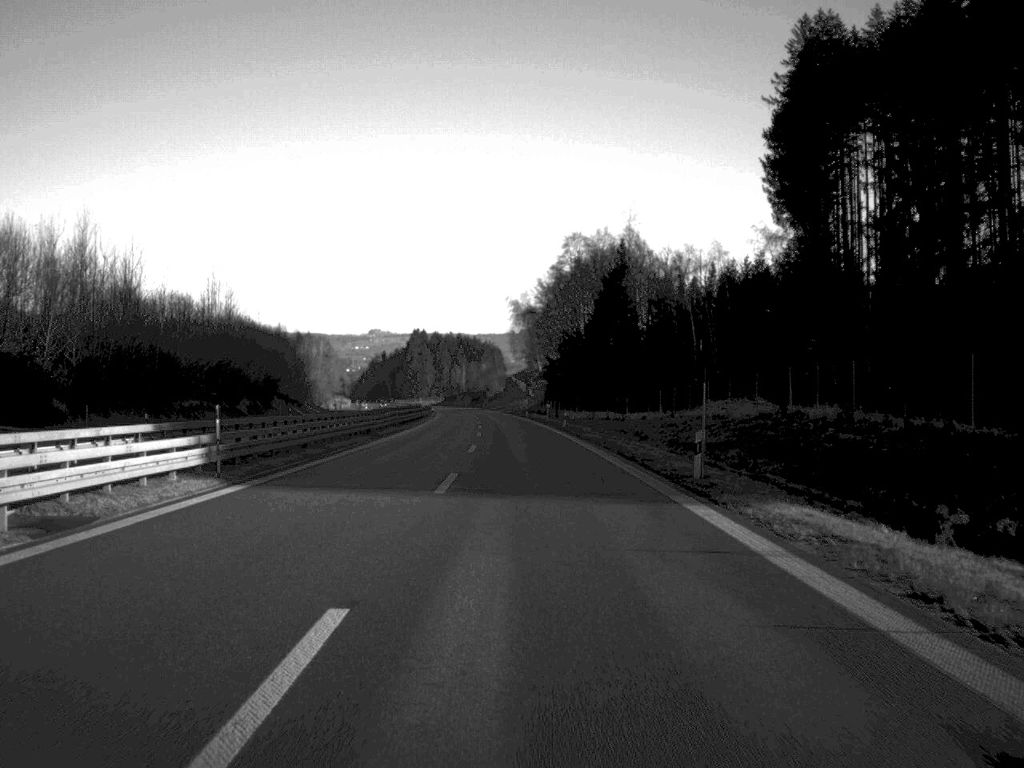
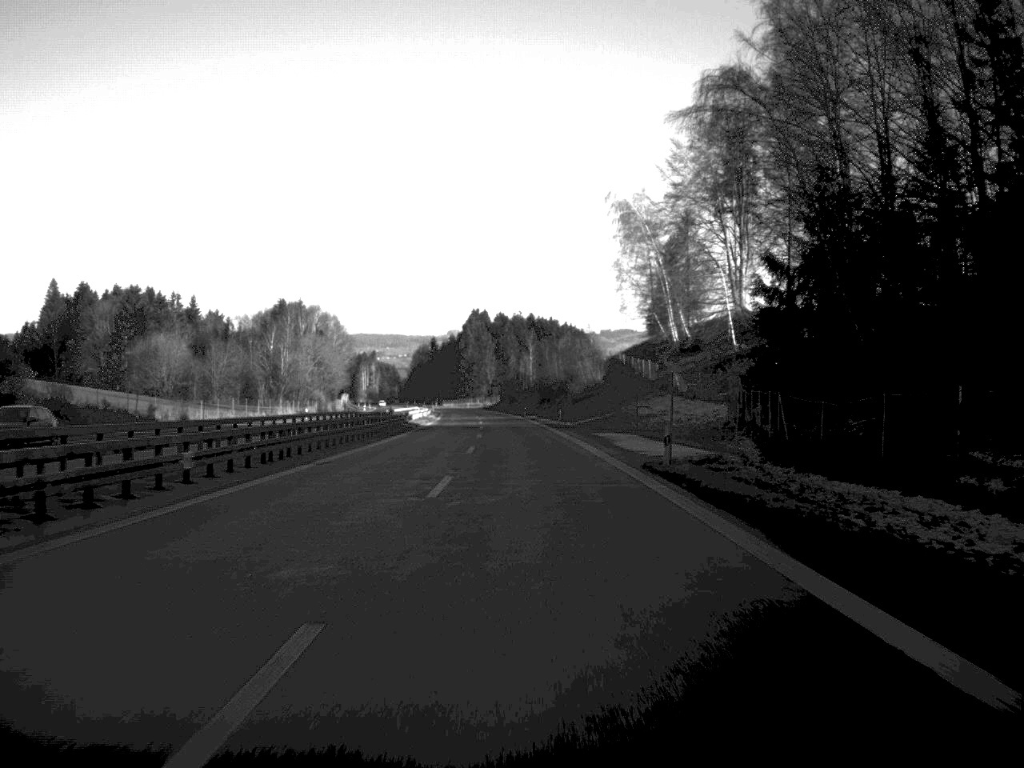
(-4.6, +142.2) m; -4°
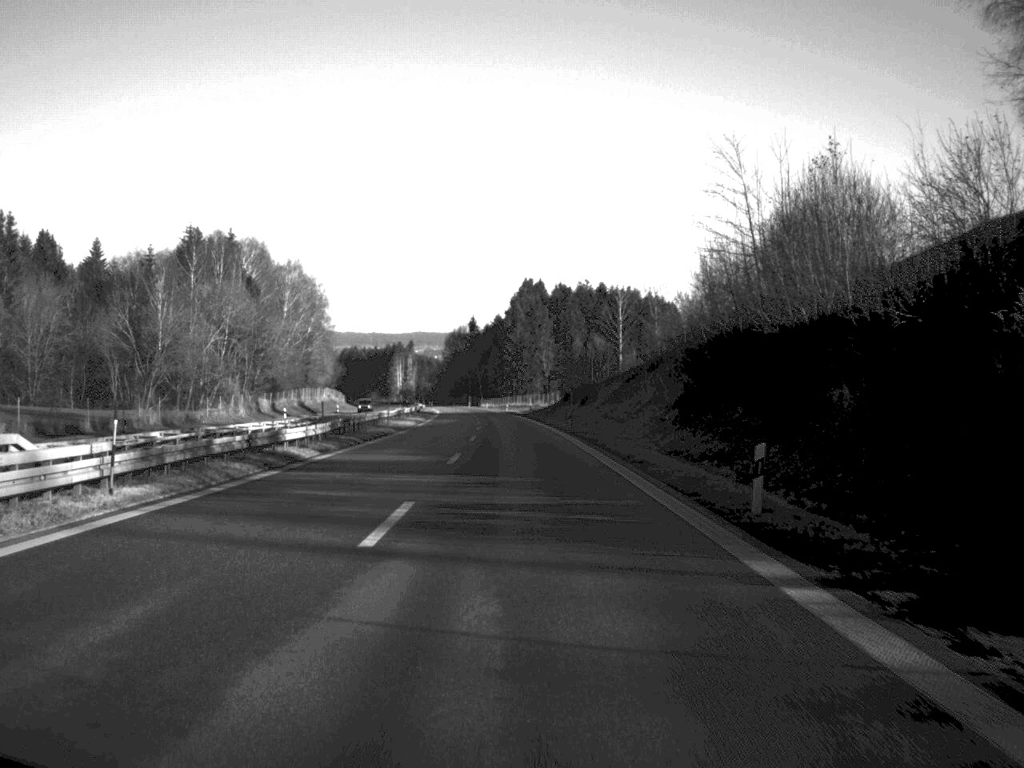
(-2.6, +113.3) m; -3°
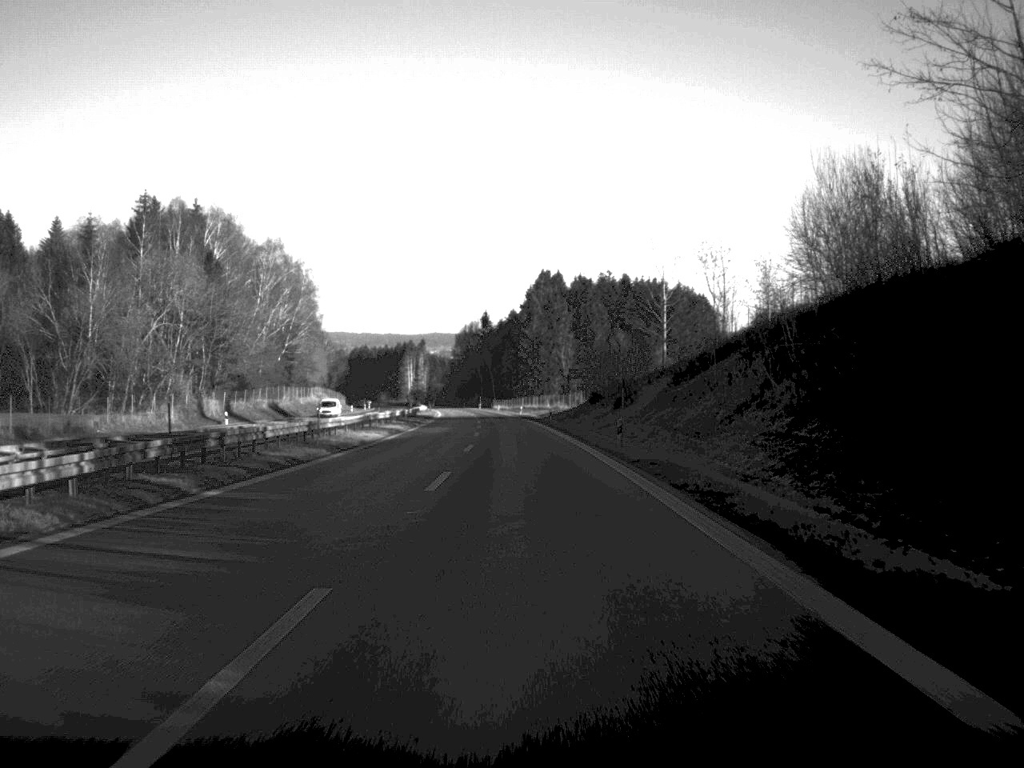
(-0.2, +26.7) m; -1°
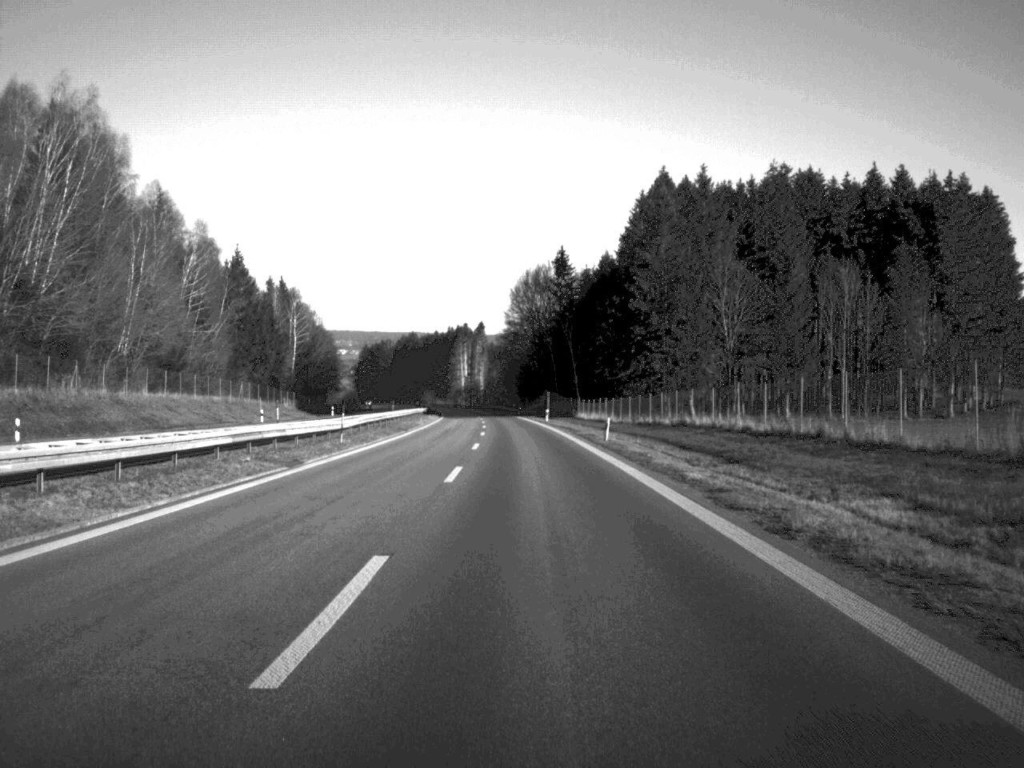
(-4.3, +139.5) m; -3°
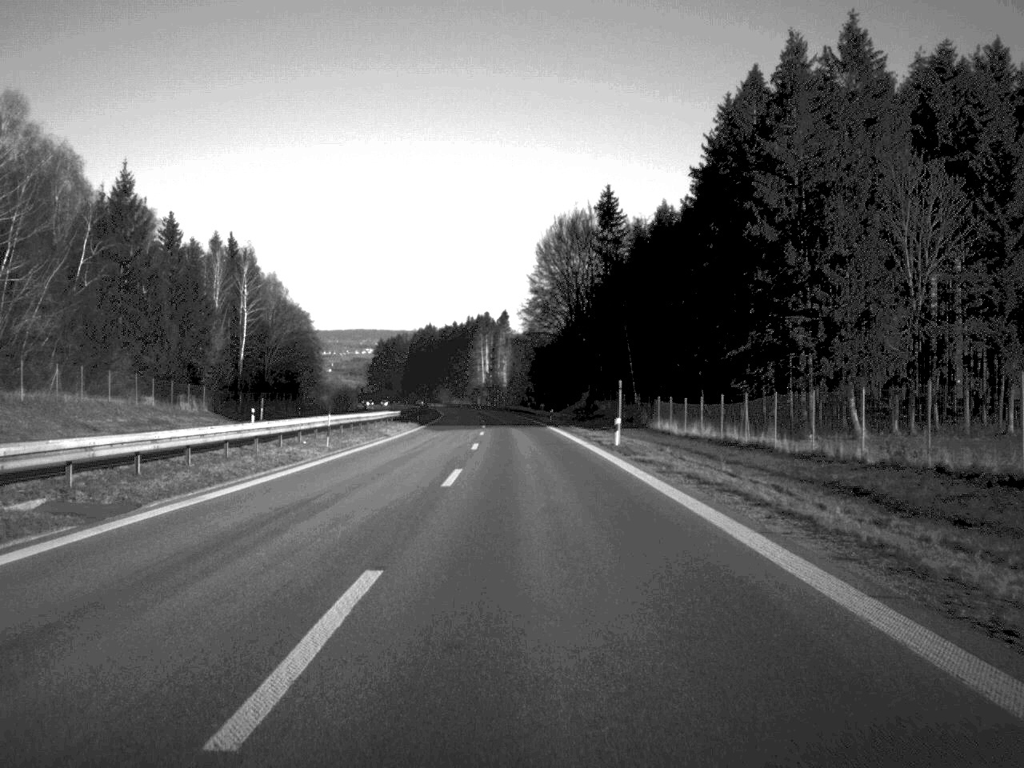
(-0.6, +54.5) m; -1°
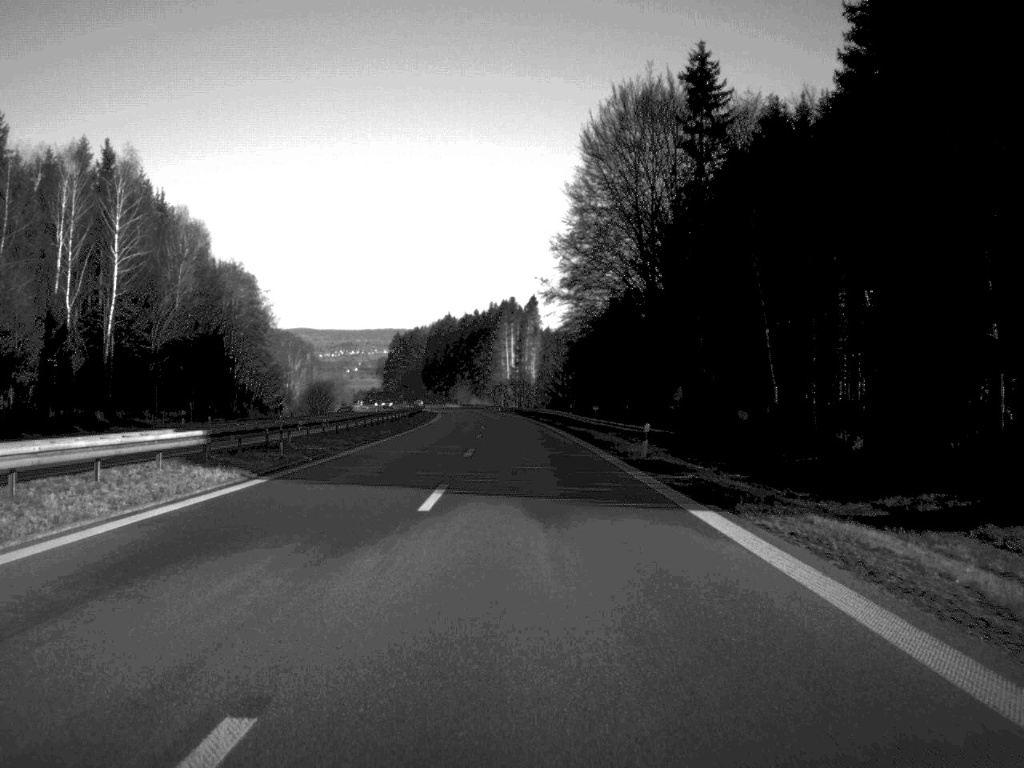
(-0.7, +58.2) m; -1°
